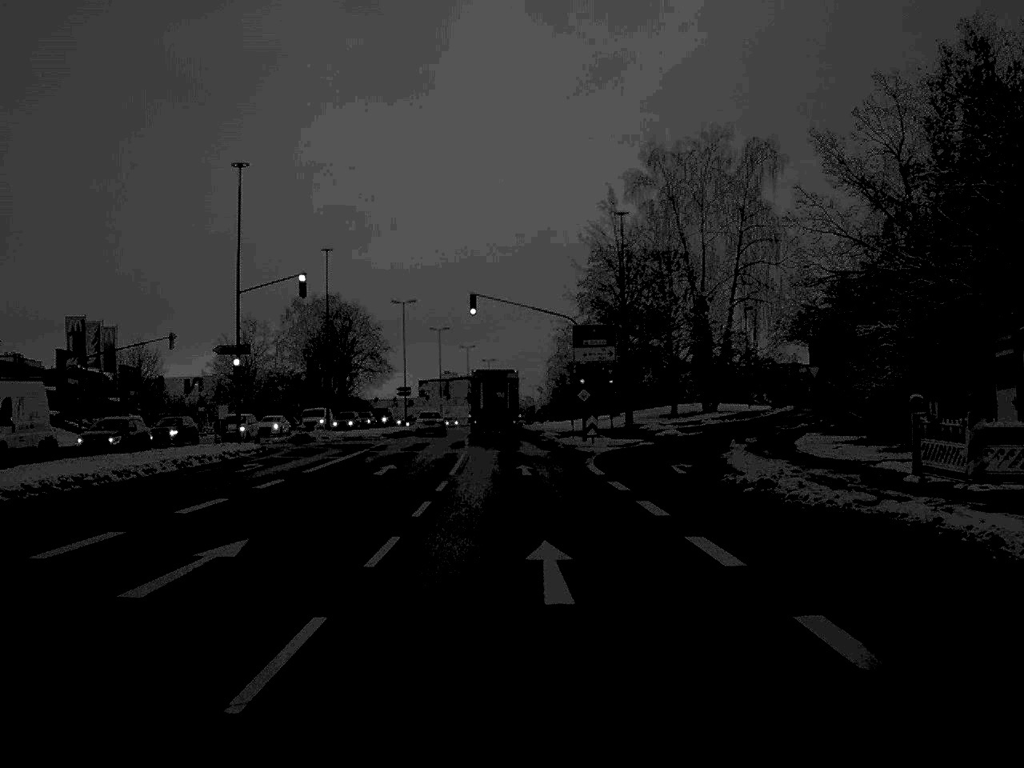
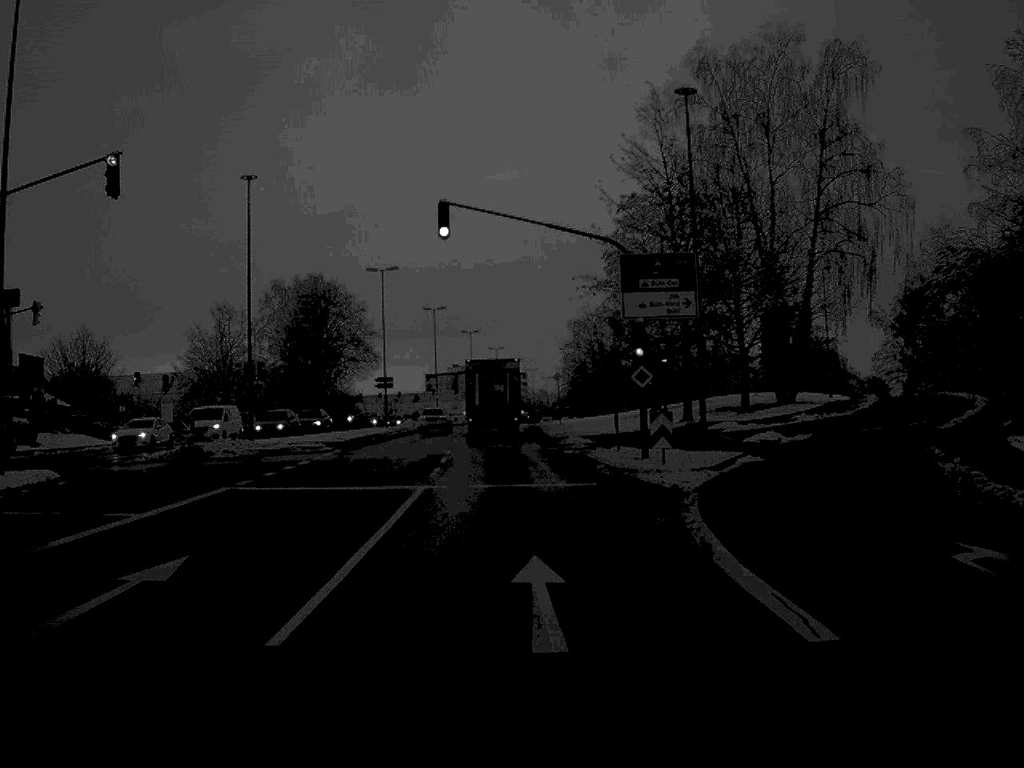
(0.0, +22.1) m; -1°
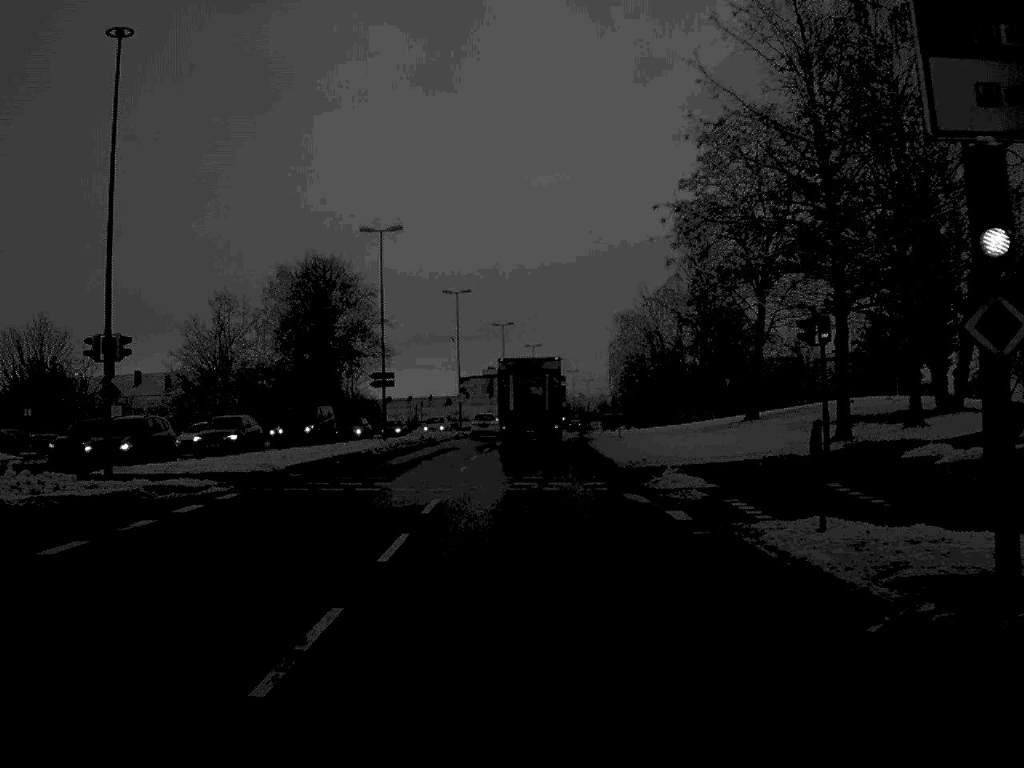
(-0.3, +20.4) m; -2°
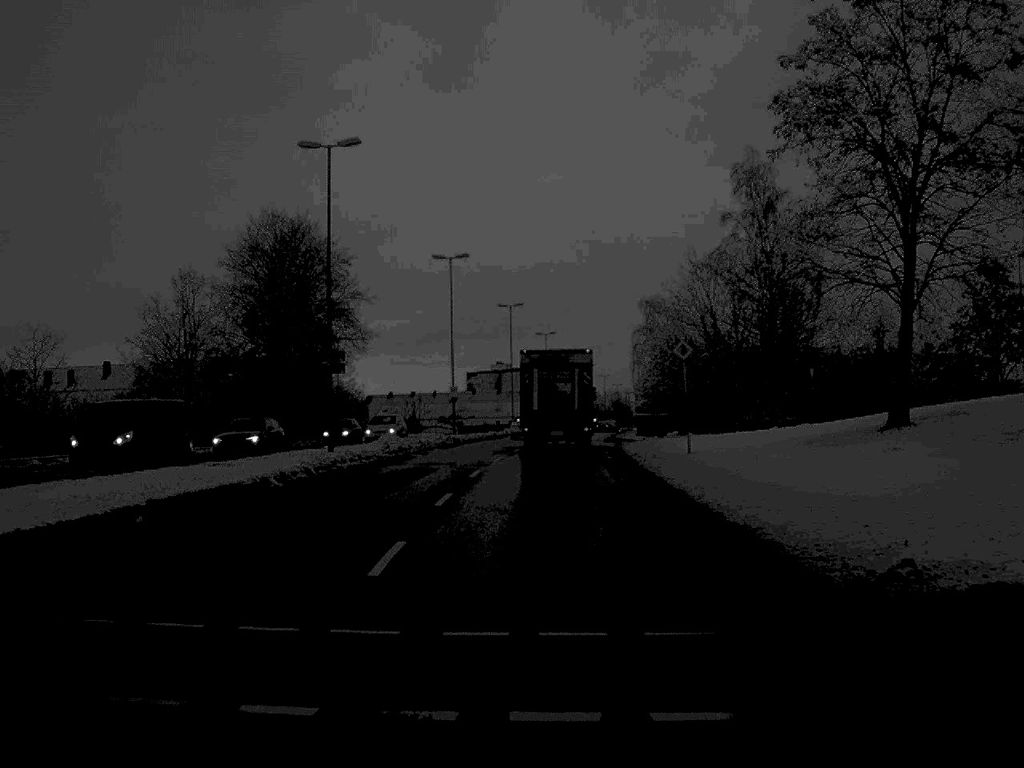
(-0.1, +19.9) m; 0°
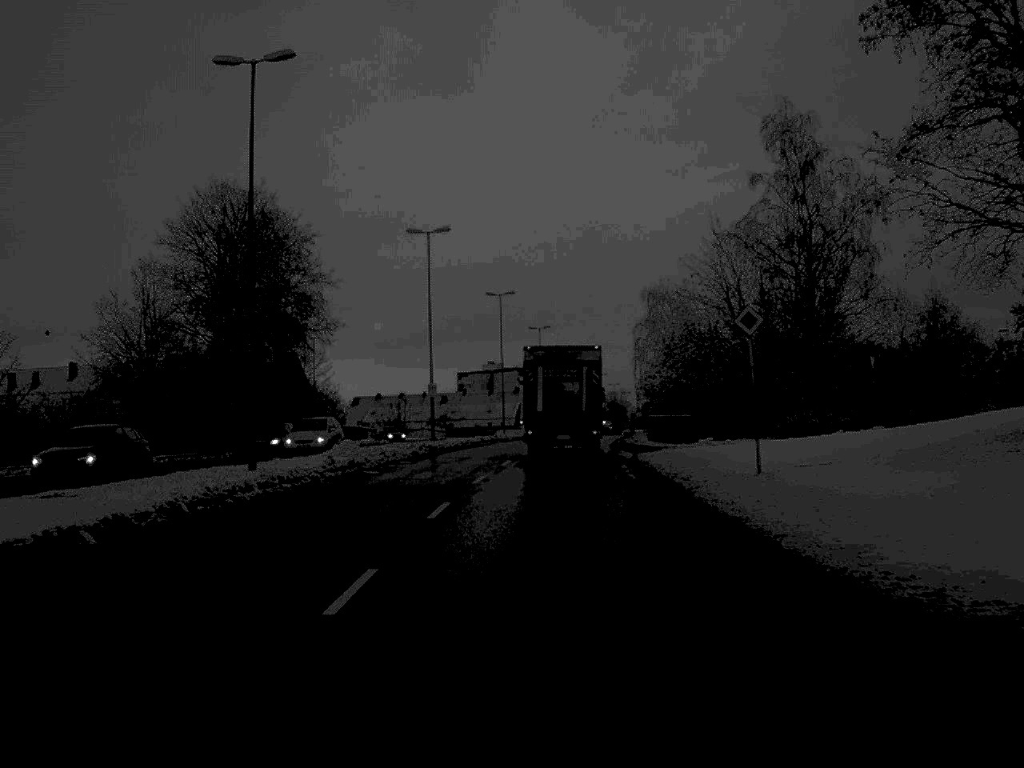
(0.0, +11.0) m; 0°
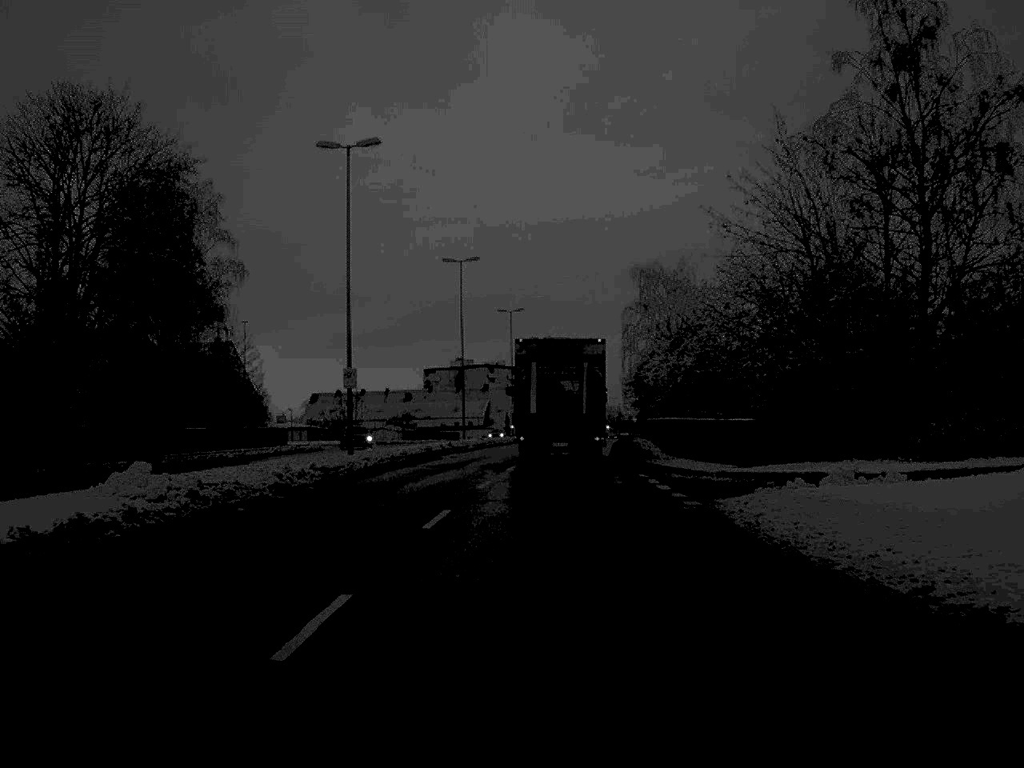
(+0.2, +19.7) m; +1°
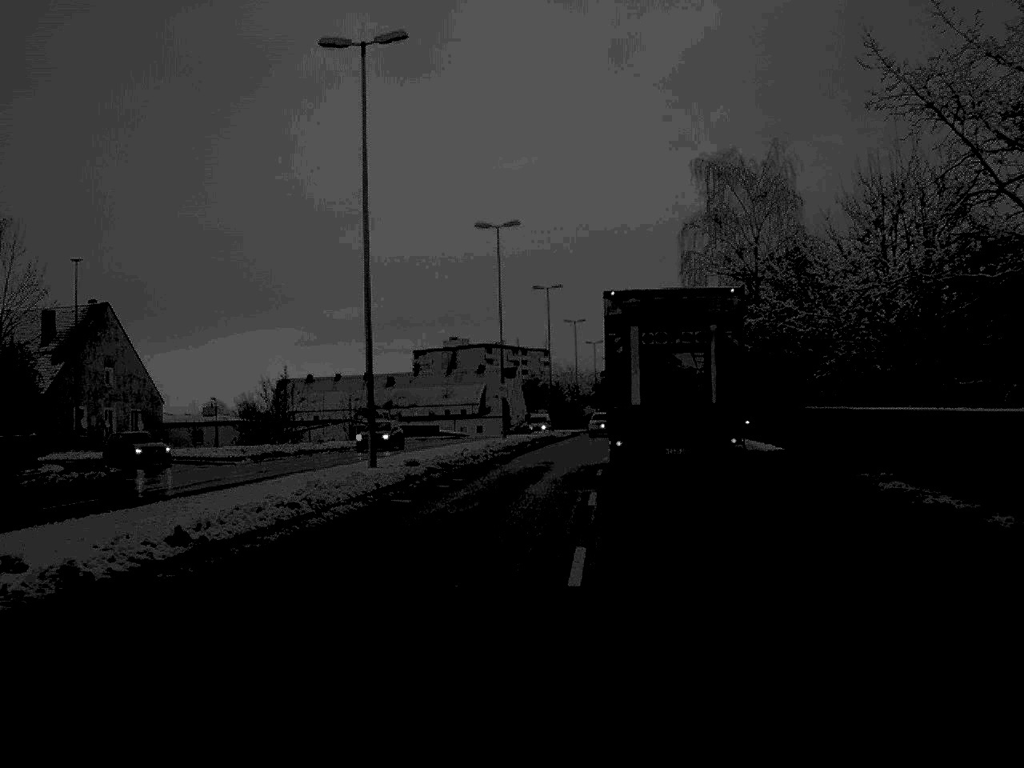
(+0.1, +41.4) m; 0°
